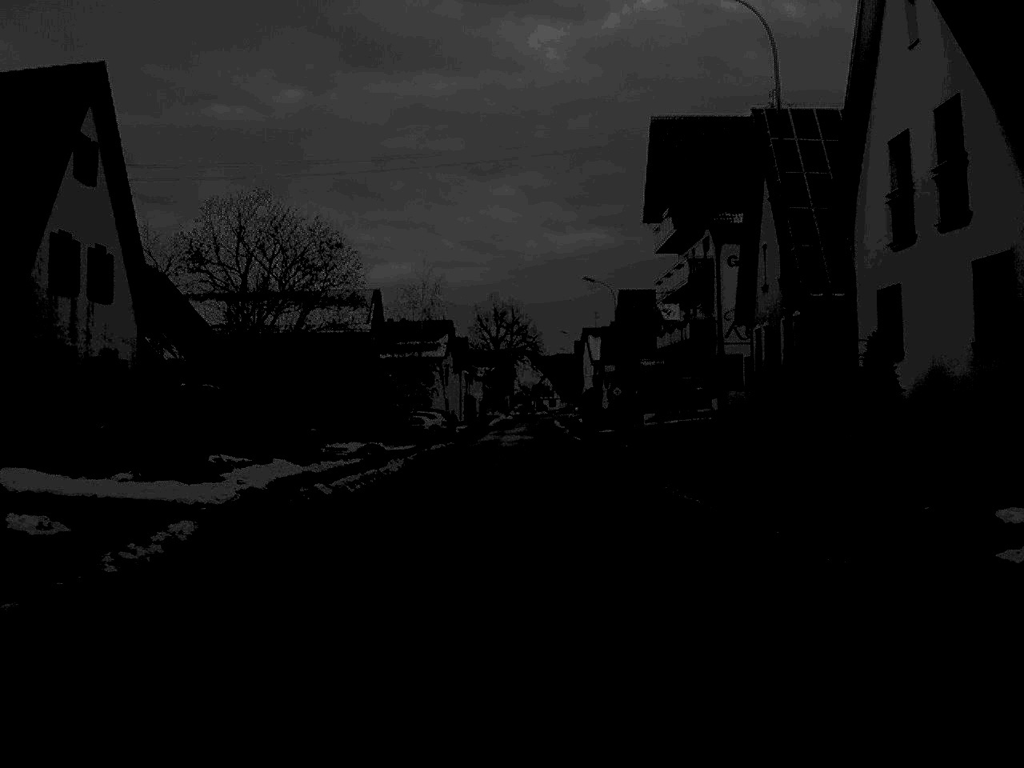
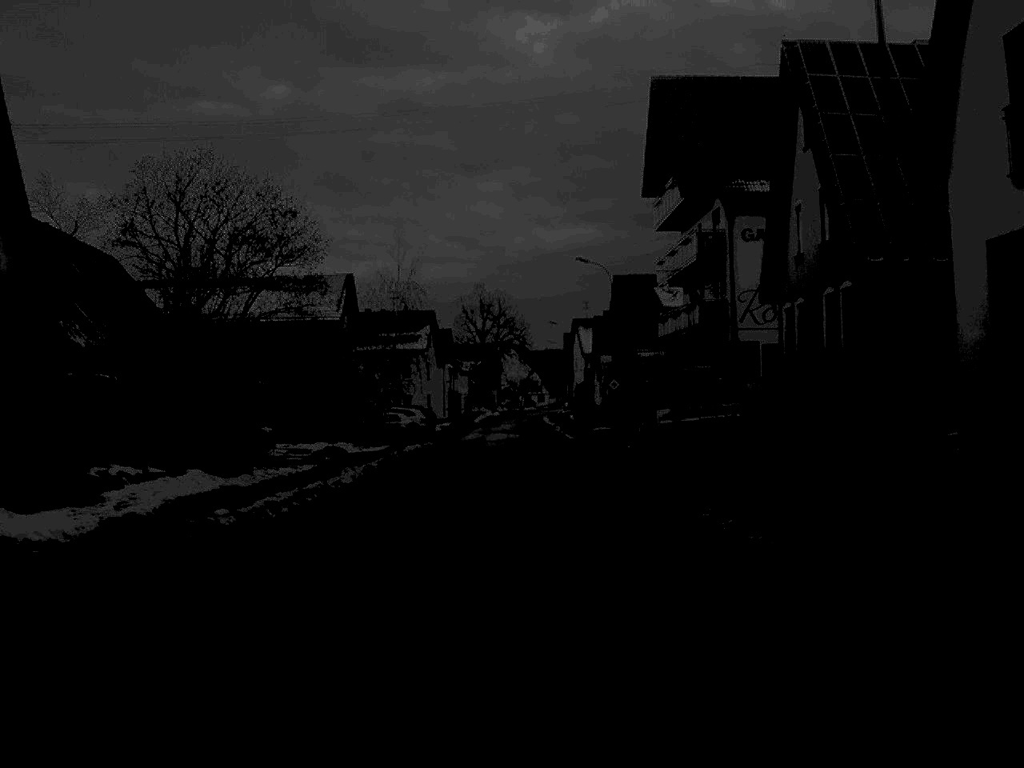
(0.0, +7.2) m; +1°
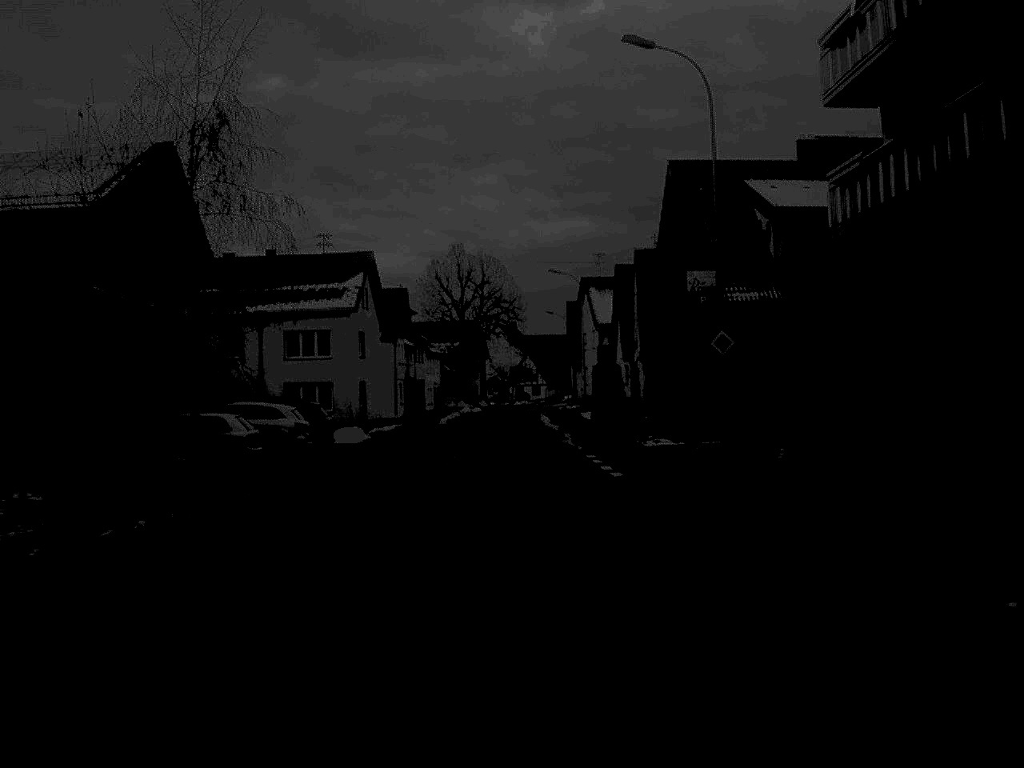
(+0.3, +38.0) m; 0°
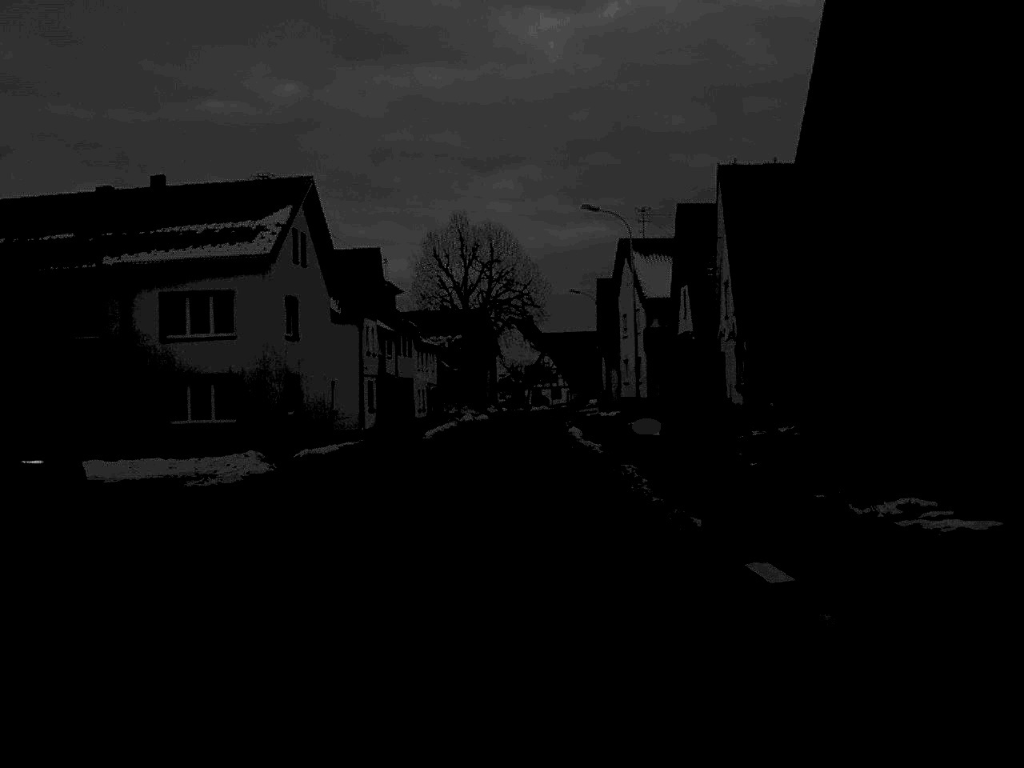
(-0.2, +24.7) m; -1°
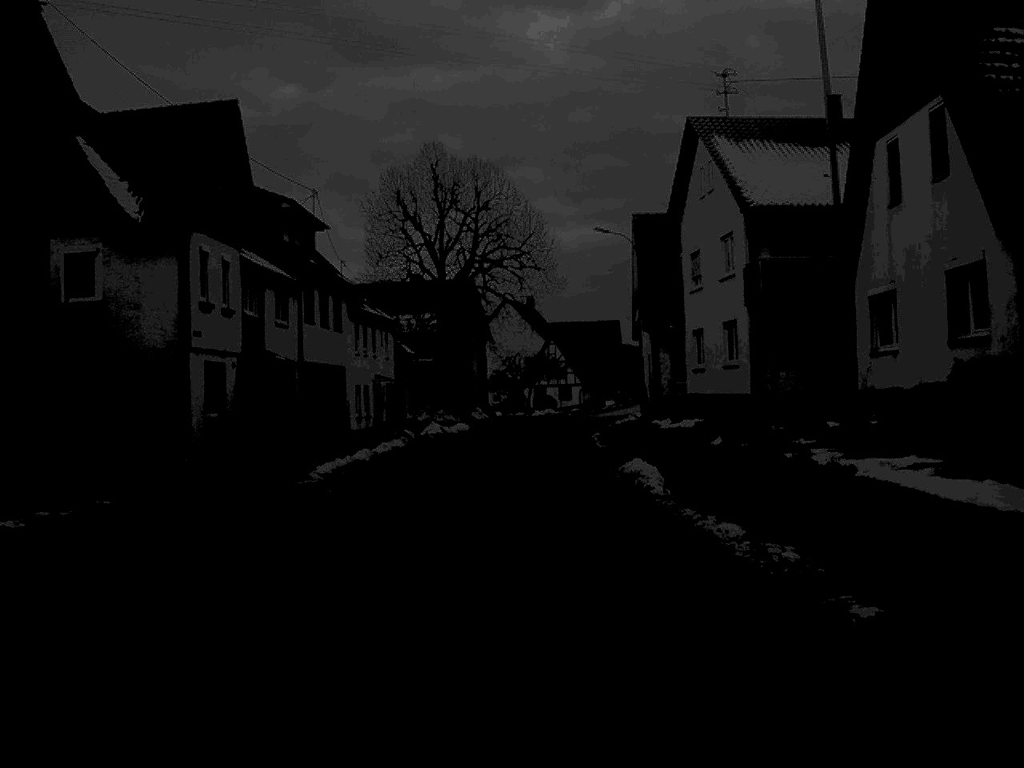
(0.0, +30.7) m; 0°
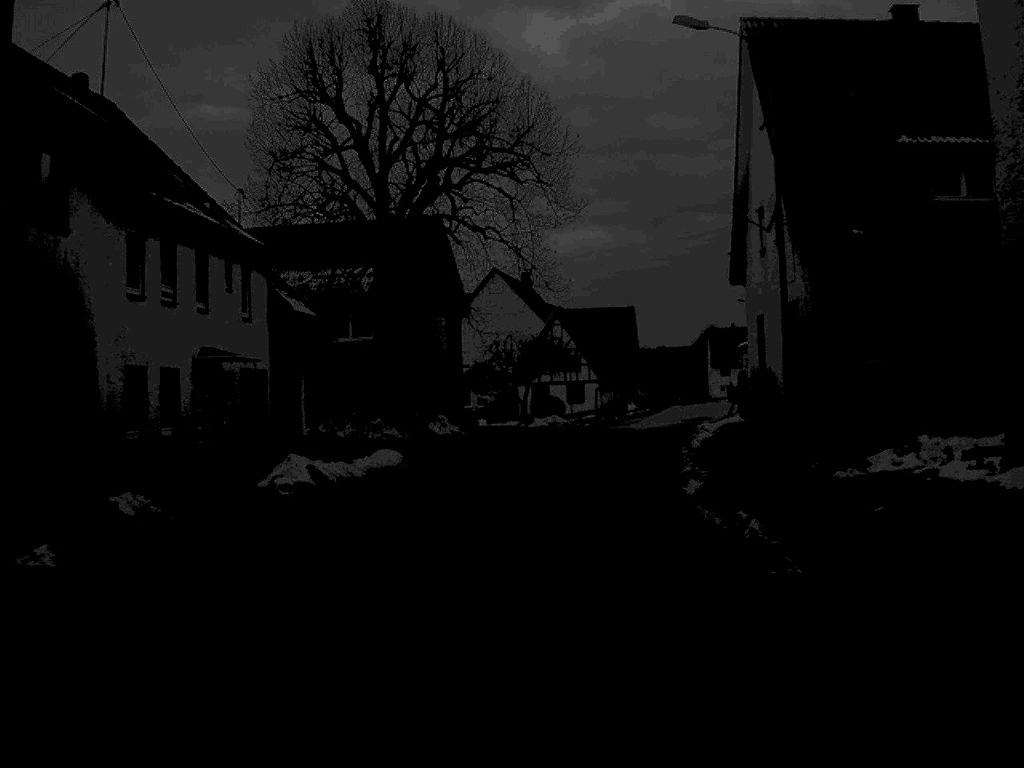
(0.0, +30.5) m; 0°
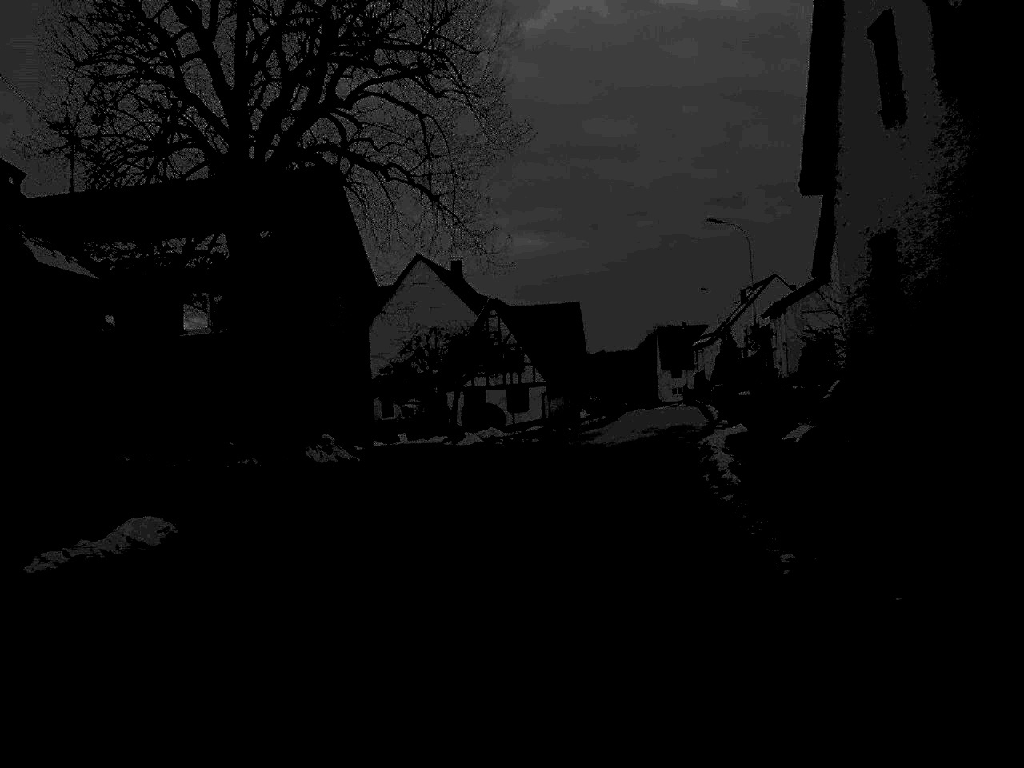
(+0.3, +14.4) m; +3°
